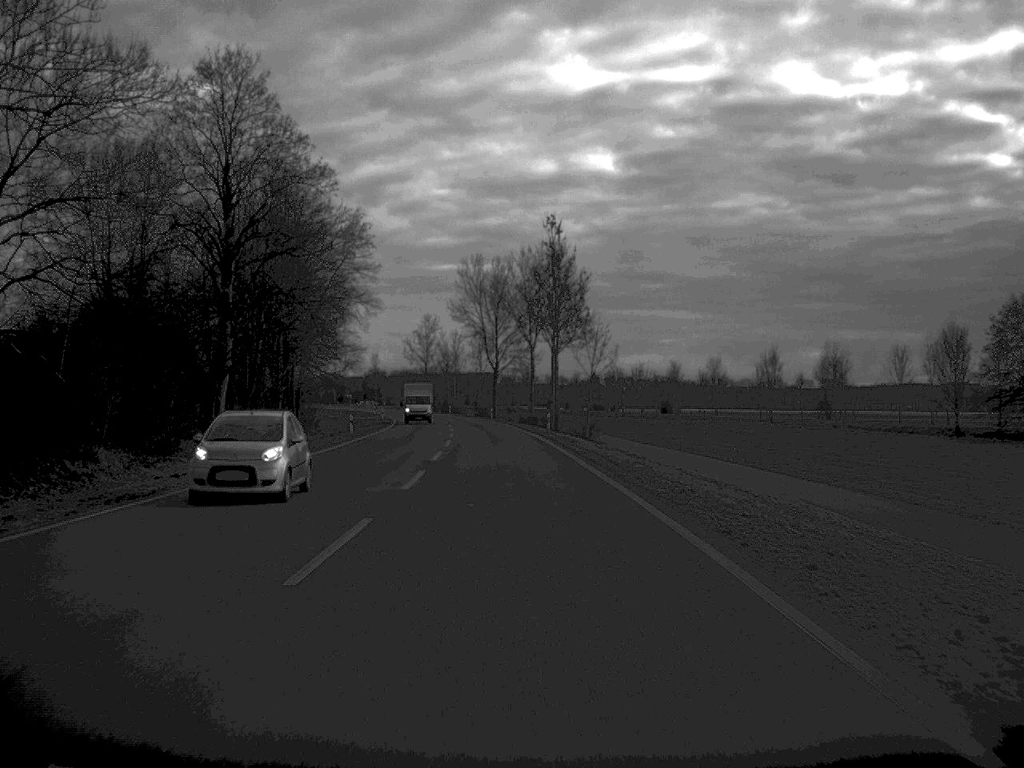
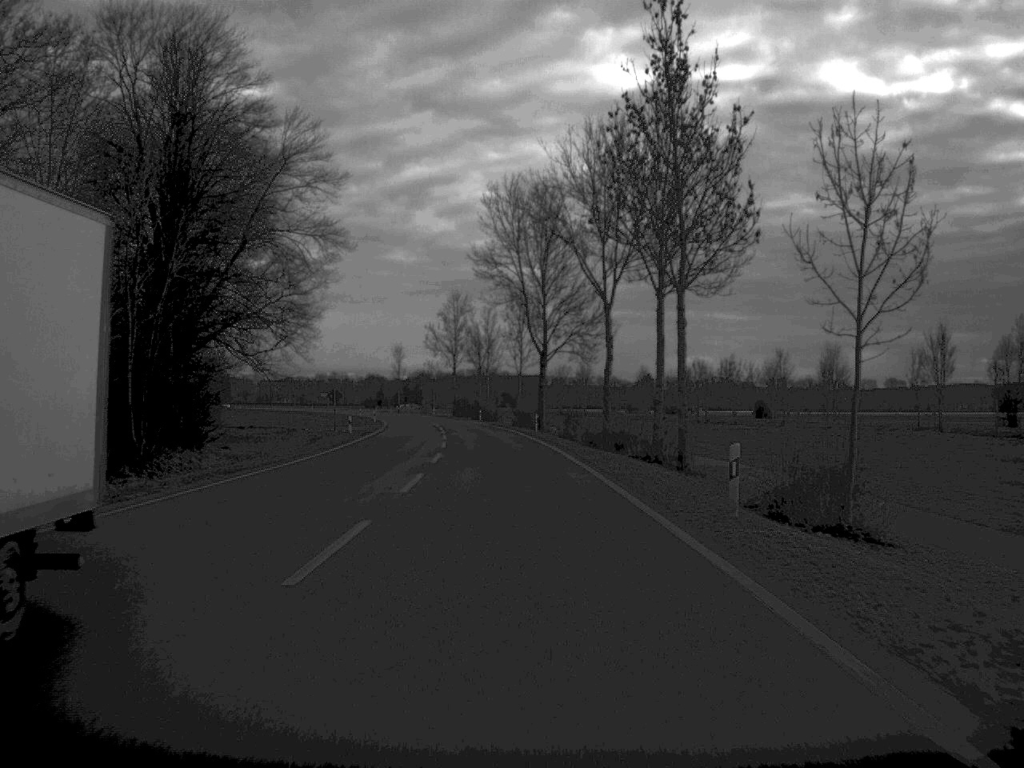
(-1.0, +47.6) m; -2°
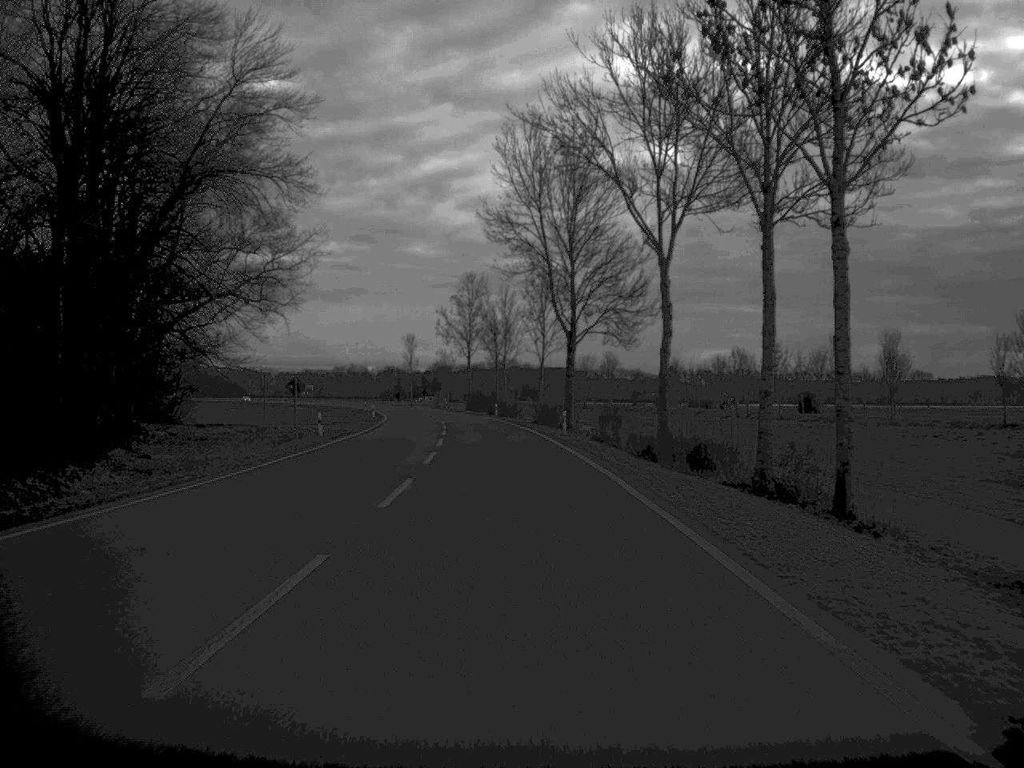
(-0.1, +16.3) m; -1°
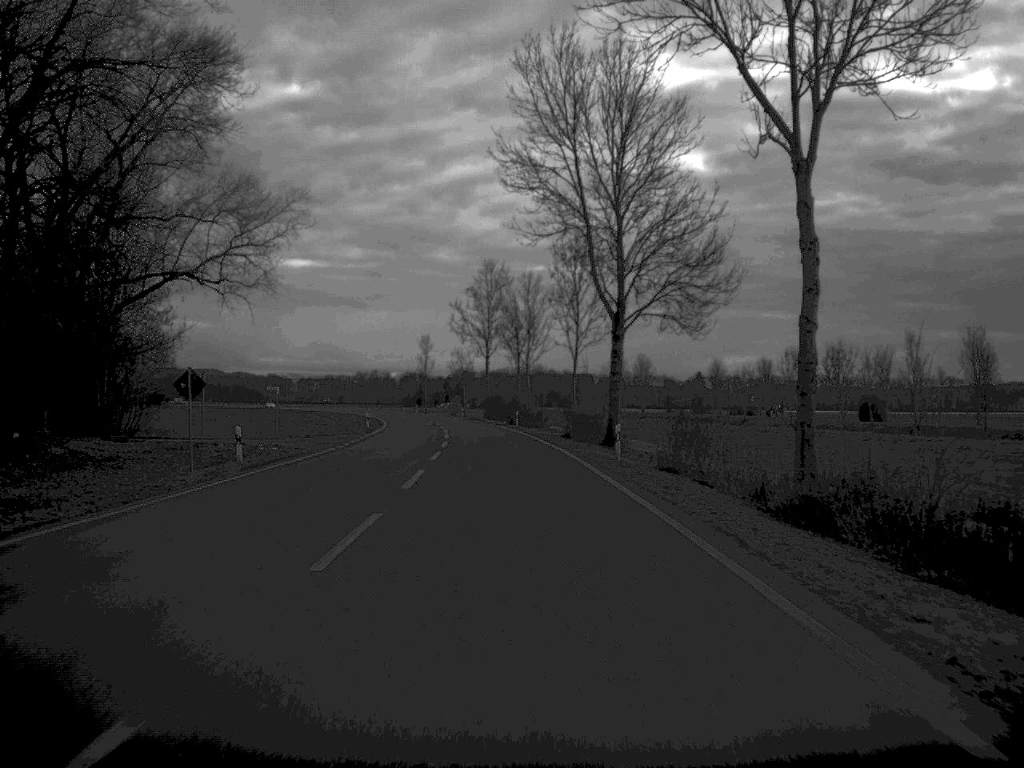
(-0.2, +18.6) m; -1°
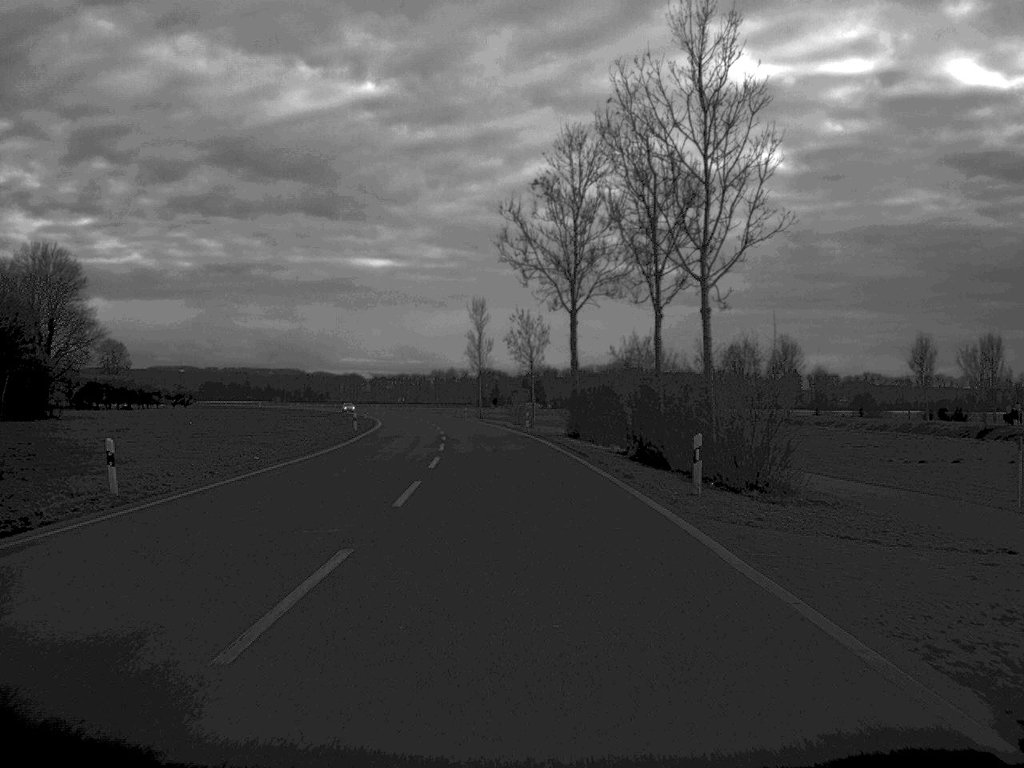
(-2.1, +63.1) m; -4°
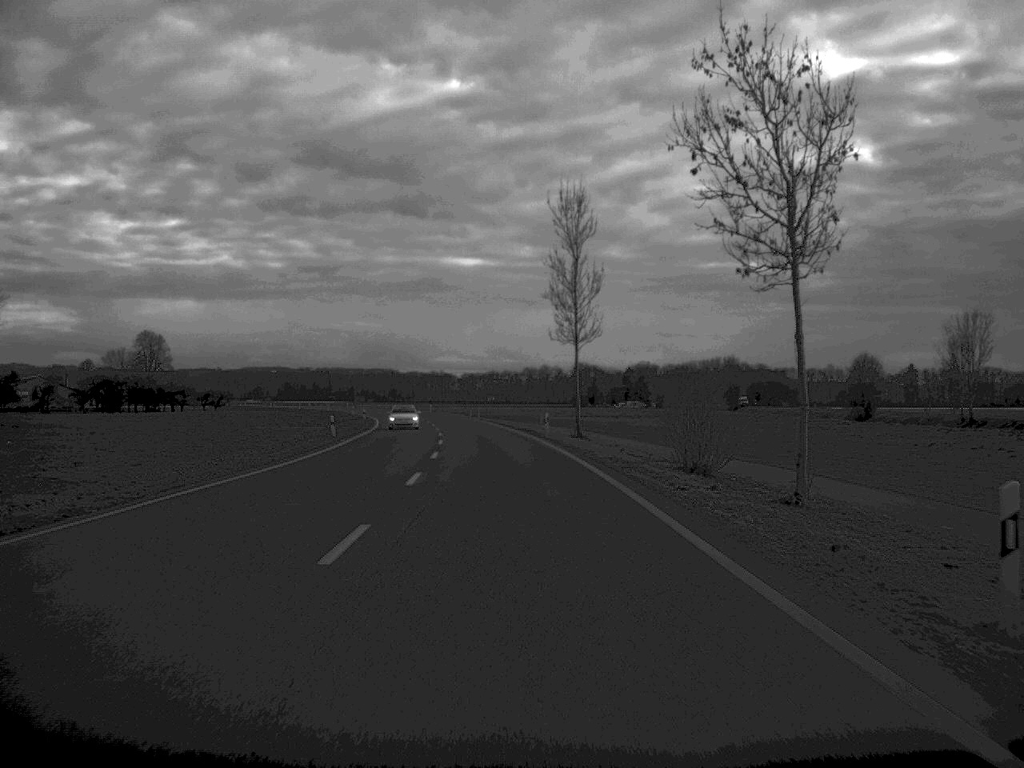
(-2.4, +66.1) m; -4°
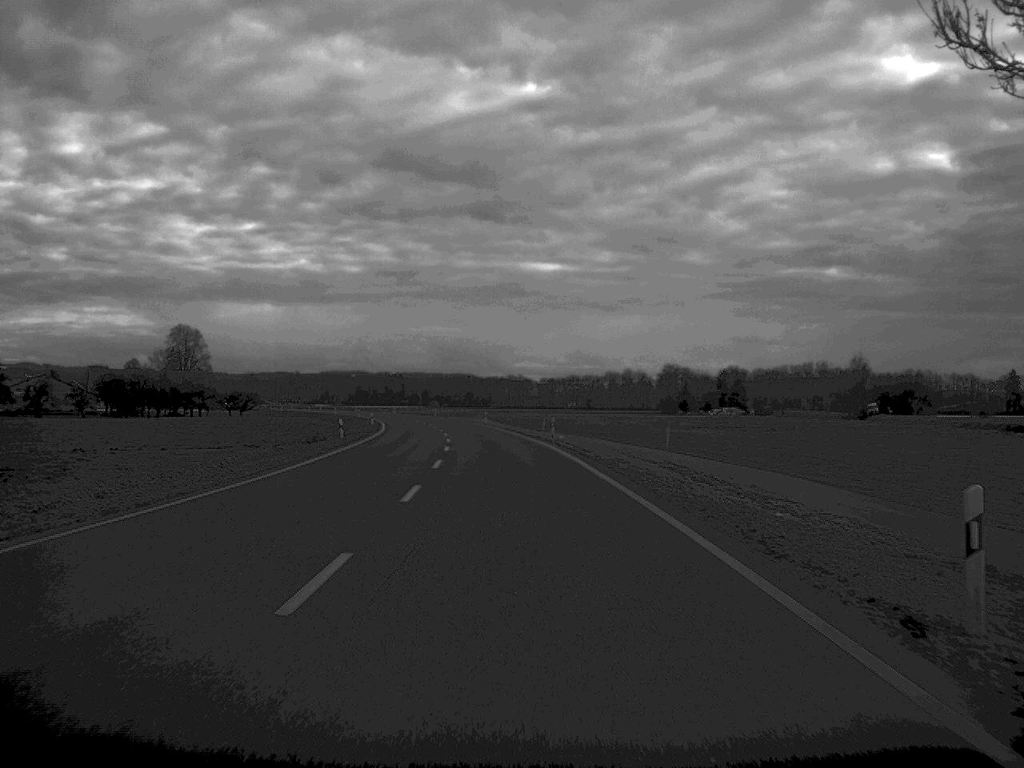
(-1.6, +50.5) m; -4°
